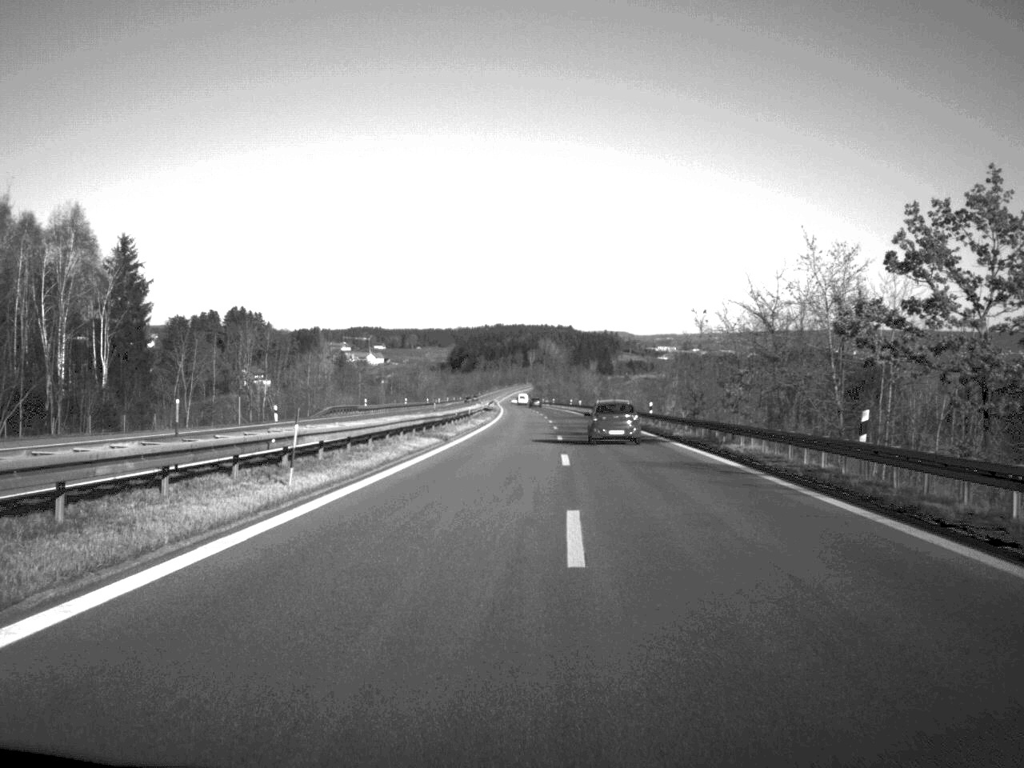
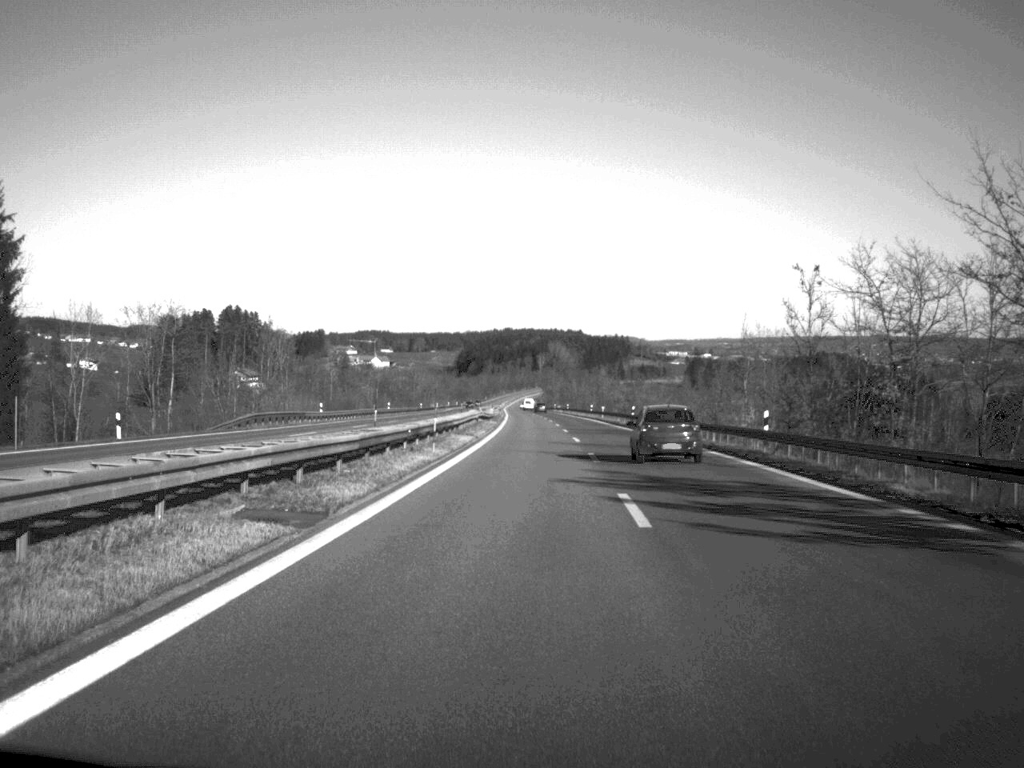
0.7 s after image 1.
(-0.1, +31.3) m; 0°
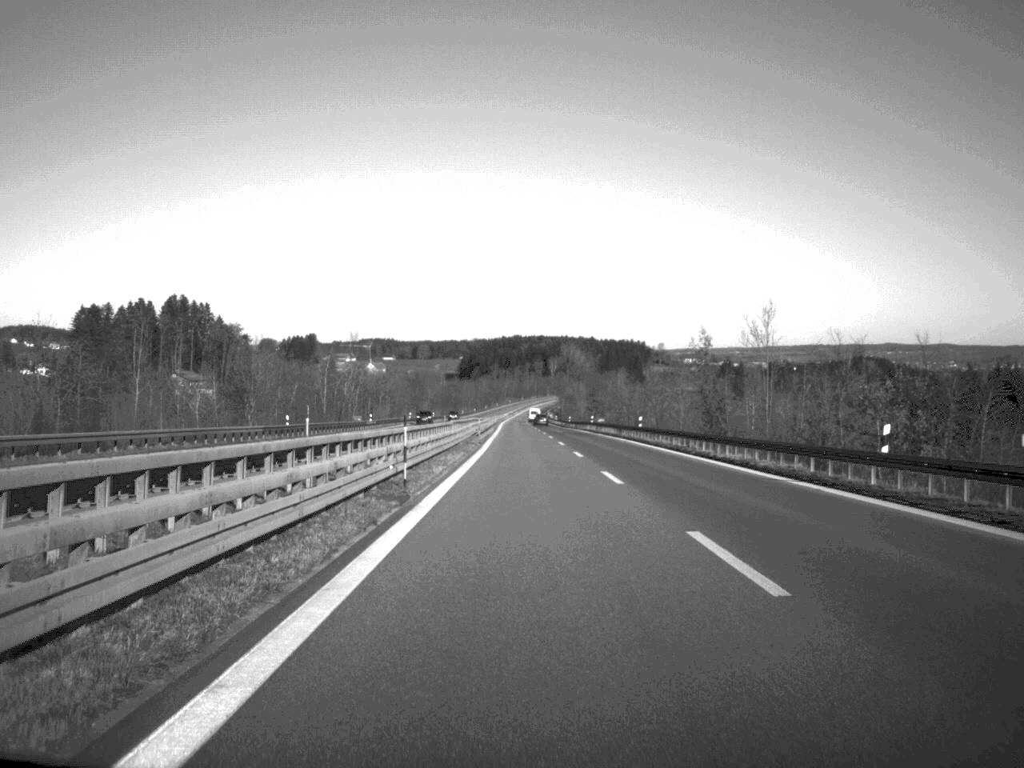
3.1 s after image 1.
(-0.2, +112.0) m; -1°
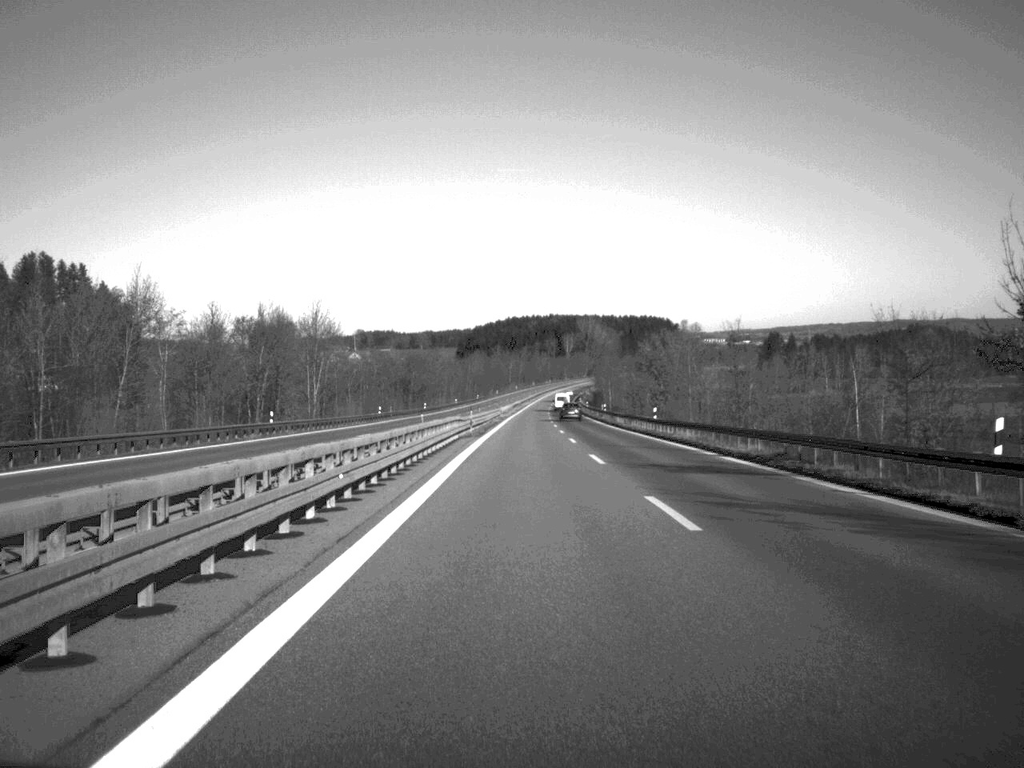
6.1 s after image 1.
(-1.3, +153.9) m; 0°
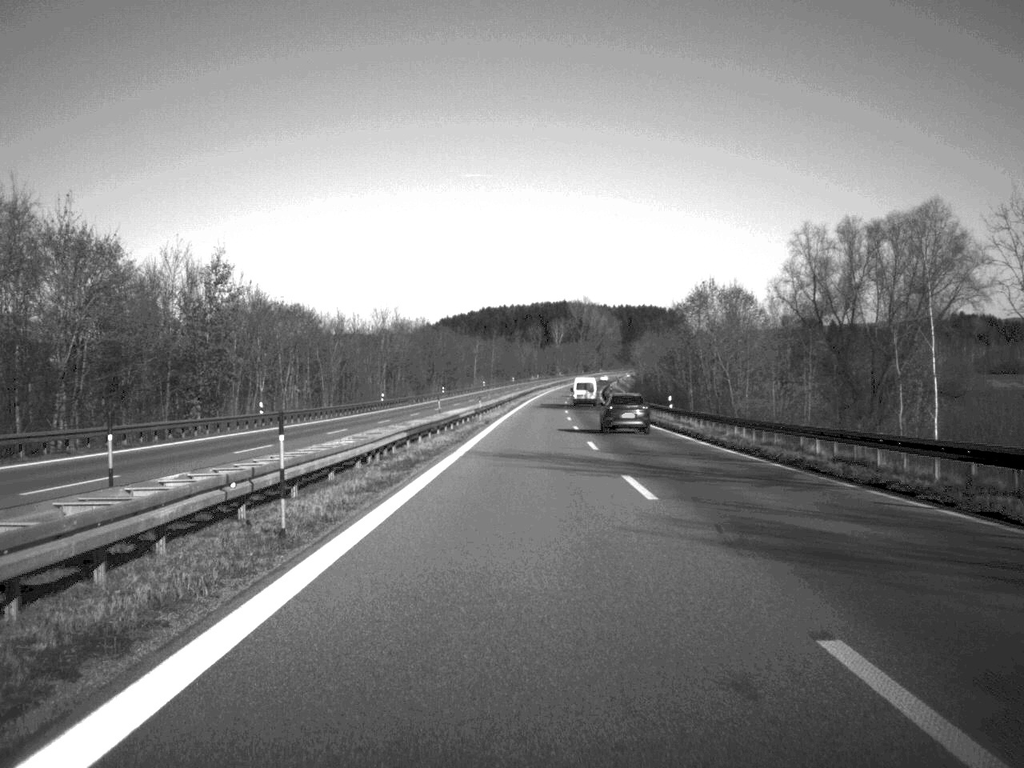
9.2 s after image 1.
(+0.7, +155.5) m; +1°
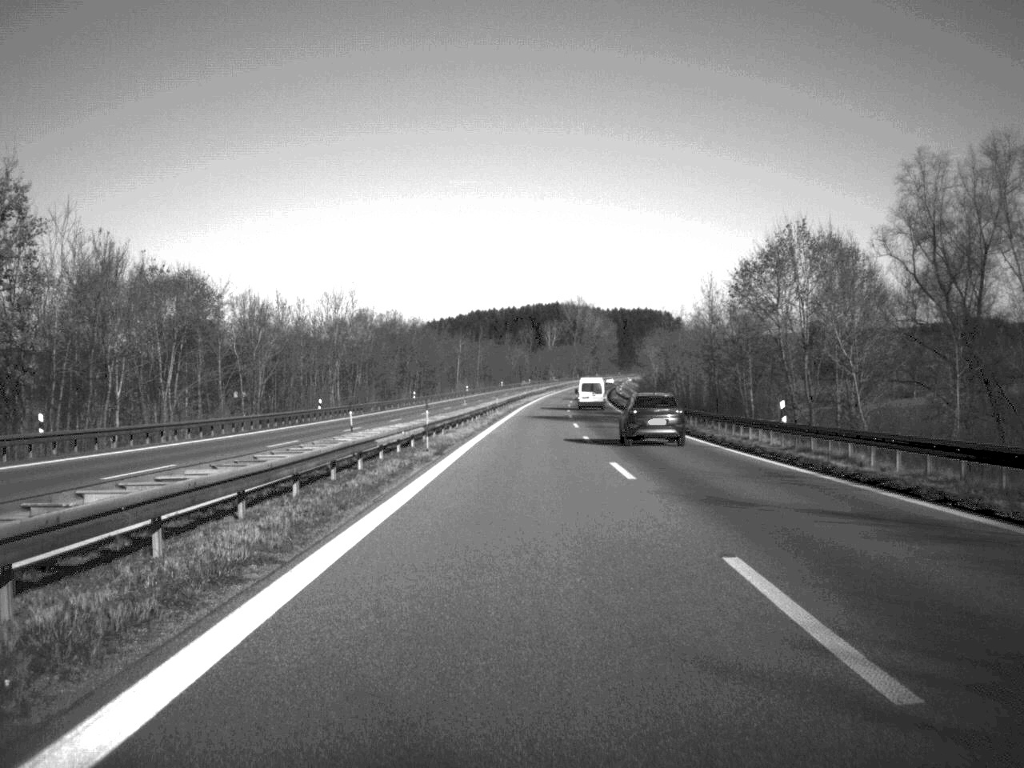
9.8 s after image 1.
(+0.1, +31.1) m; 0°
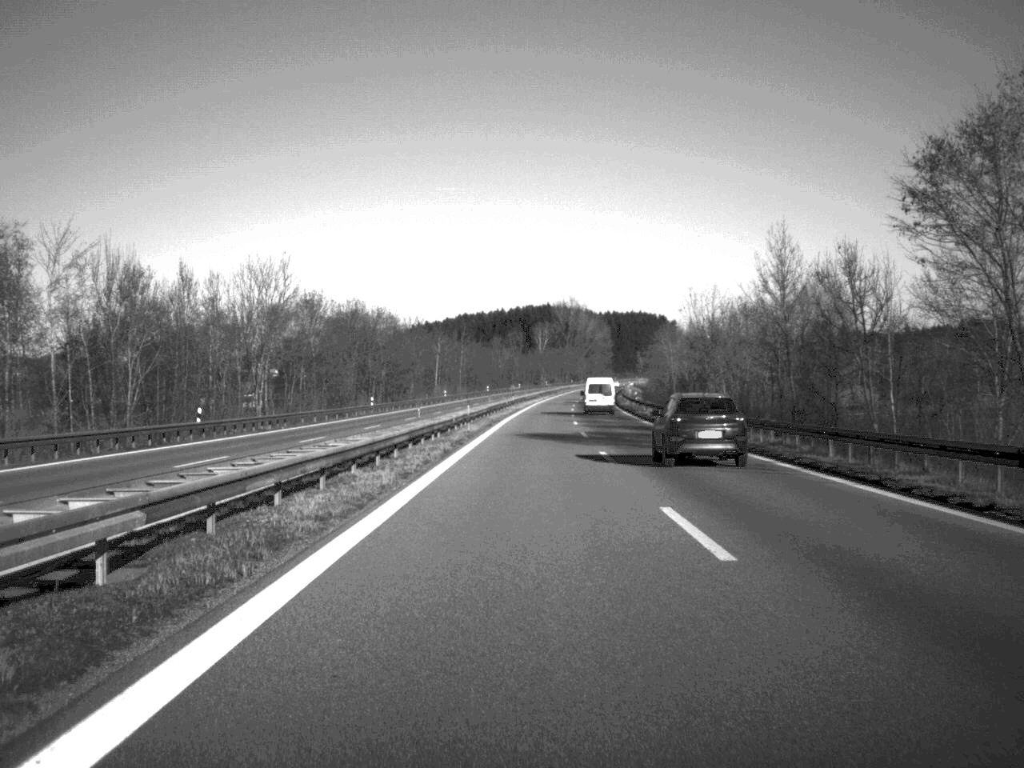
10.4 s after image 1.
(+0.1, +29.6) m; 0°
